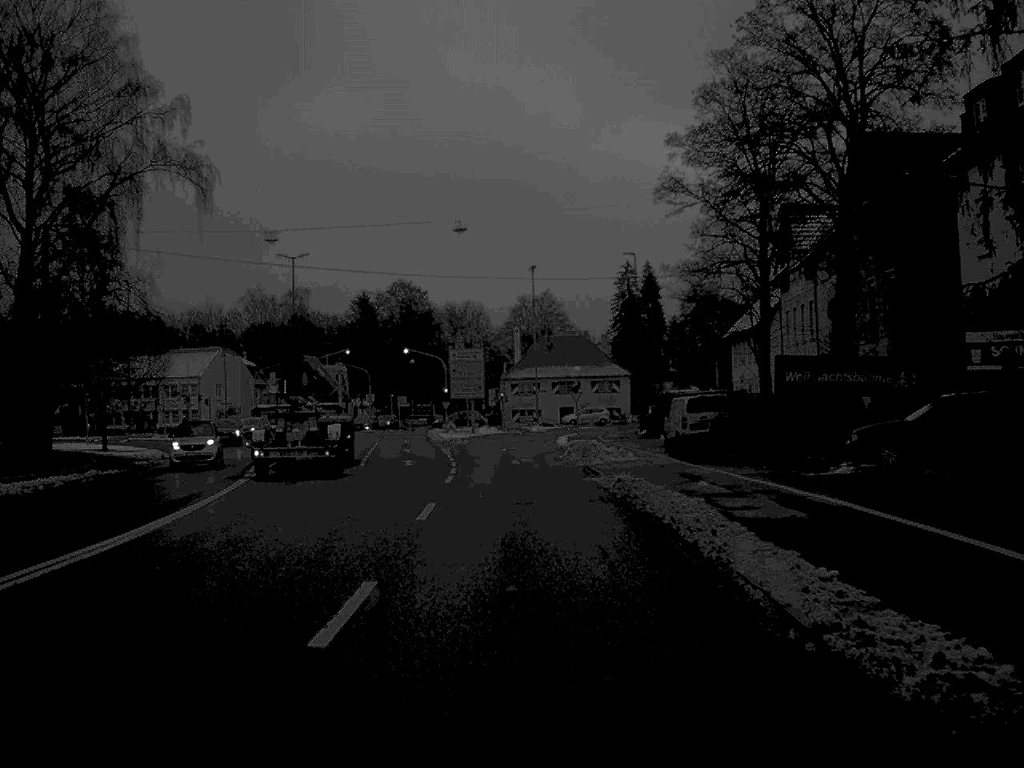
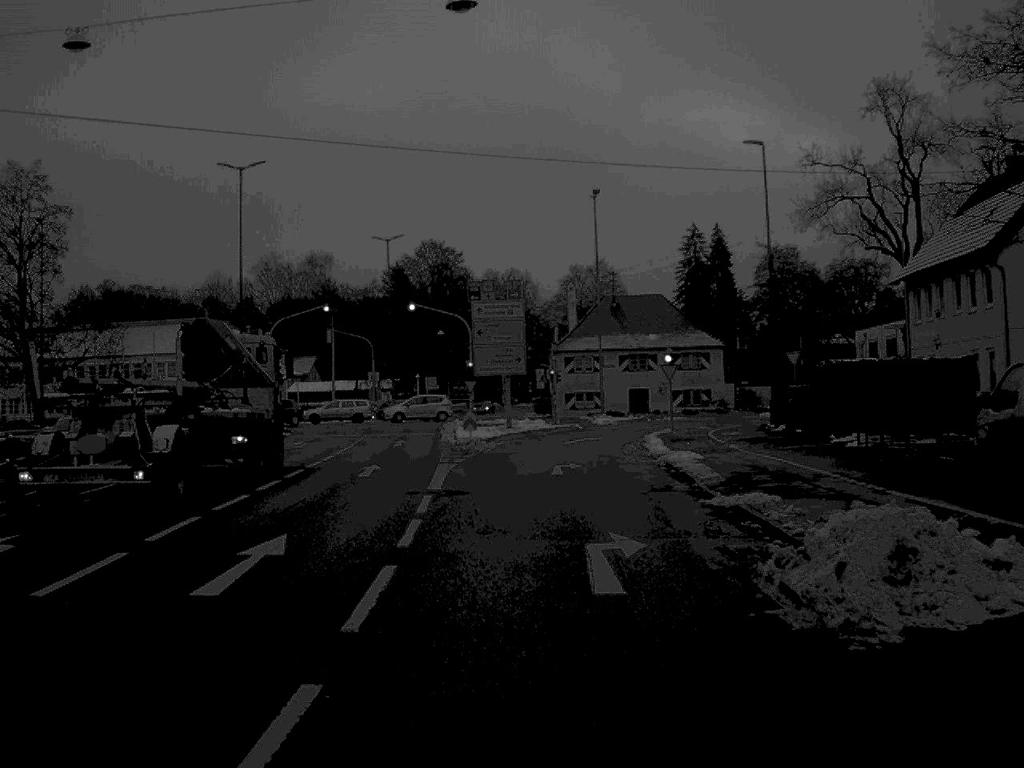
(-0.5, +29.1) m; -2°
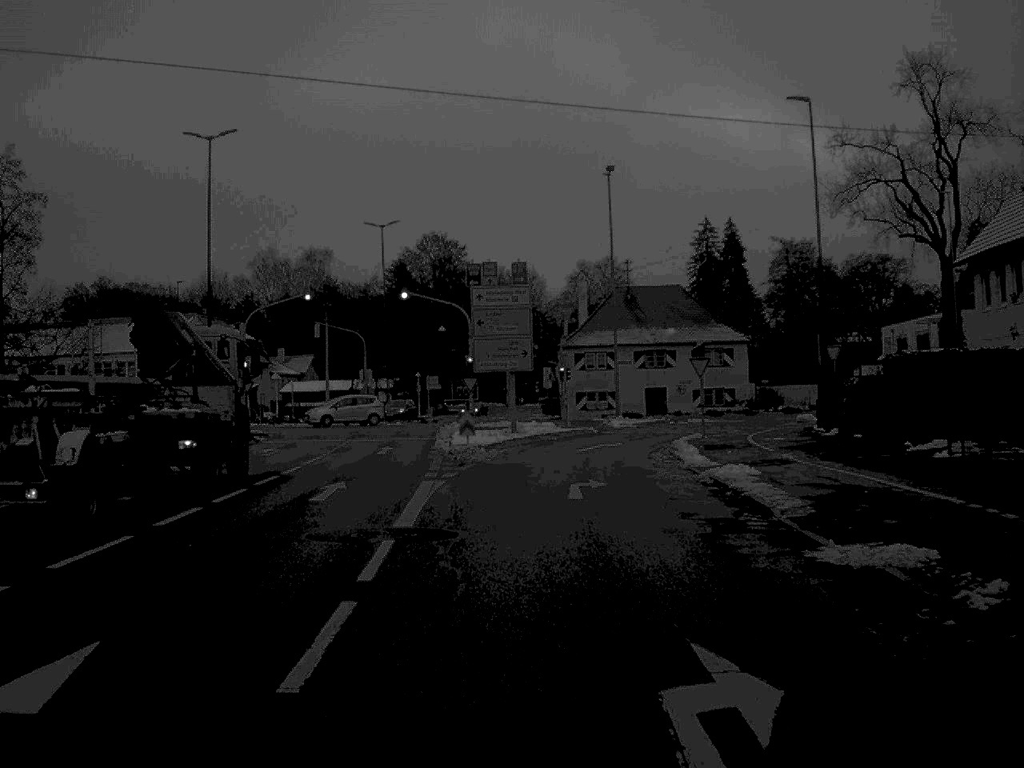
(0.0, +7.2) m; 0°
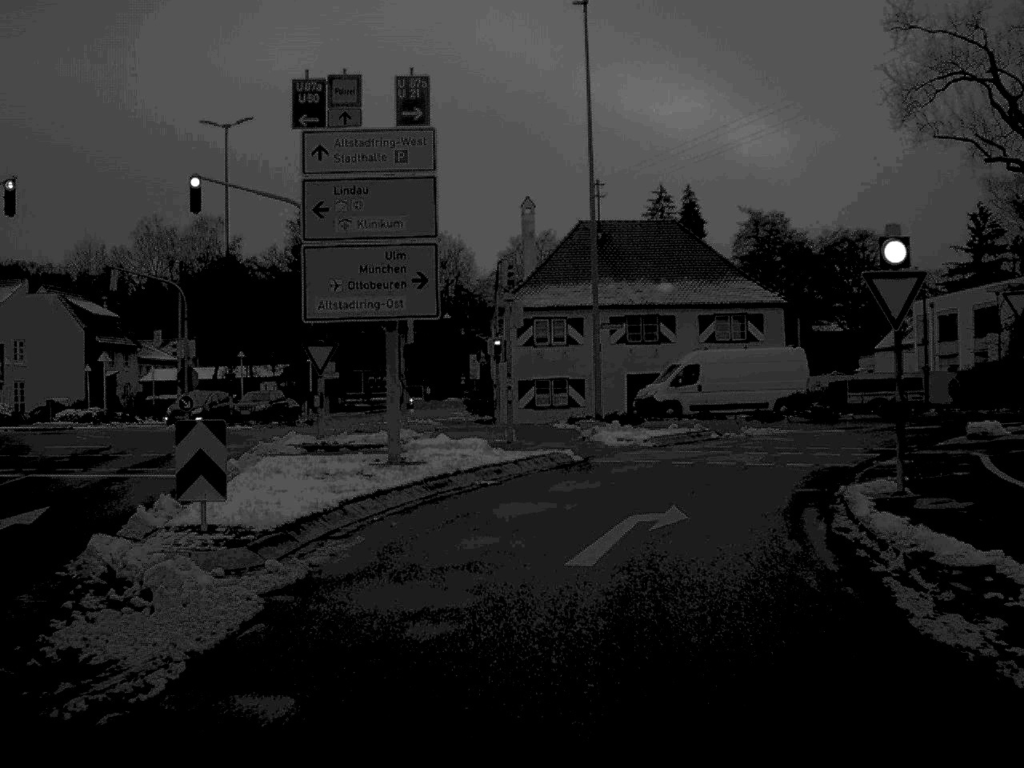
(+0.5, +27.9) m; +3°
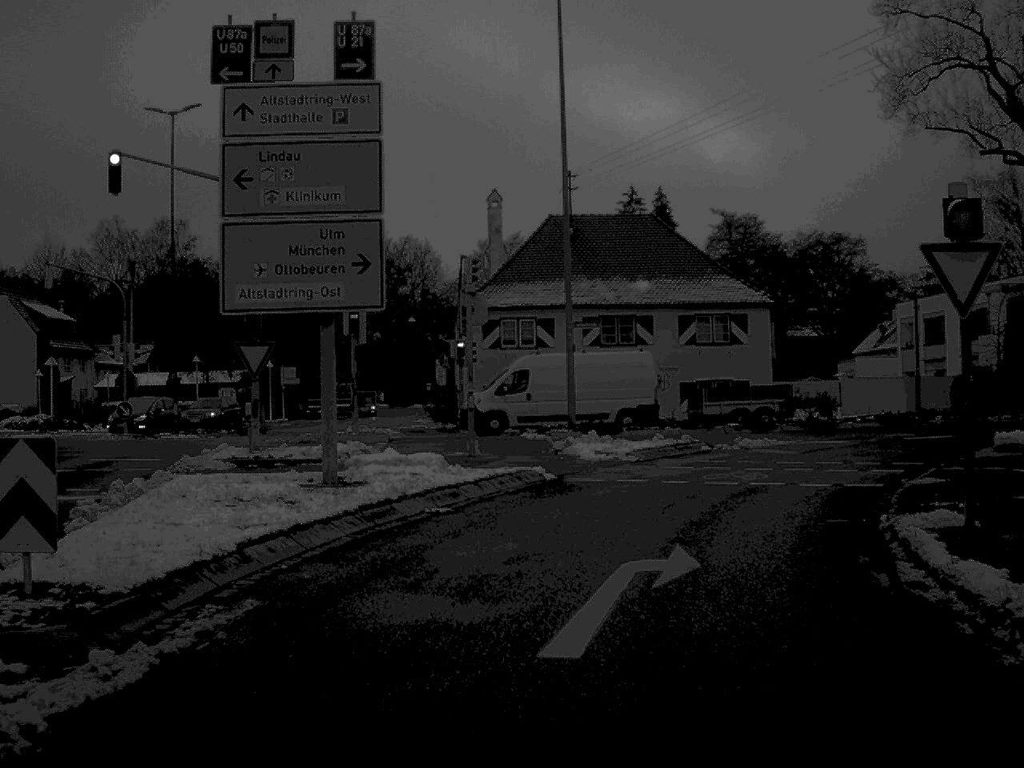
(+0.1, +5.8) m; +3°
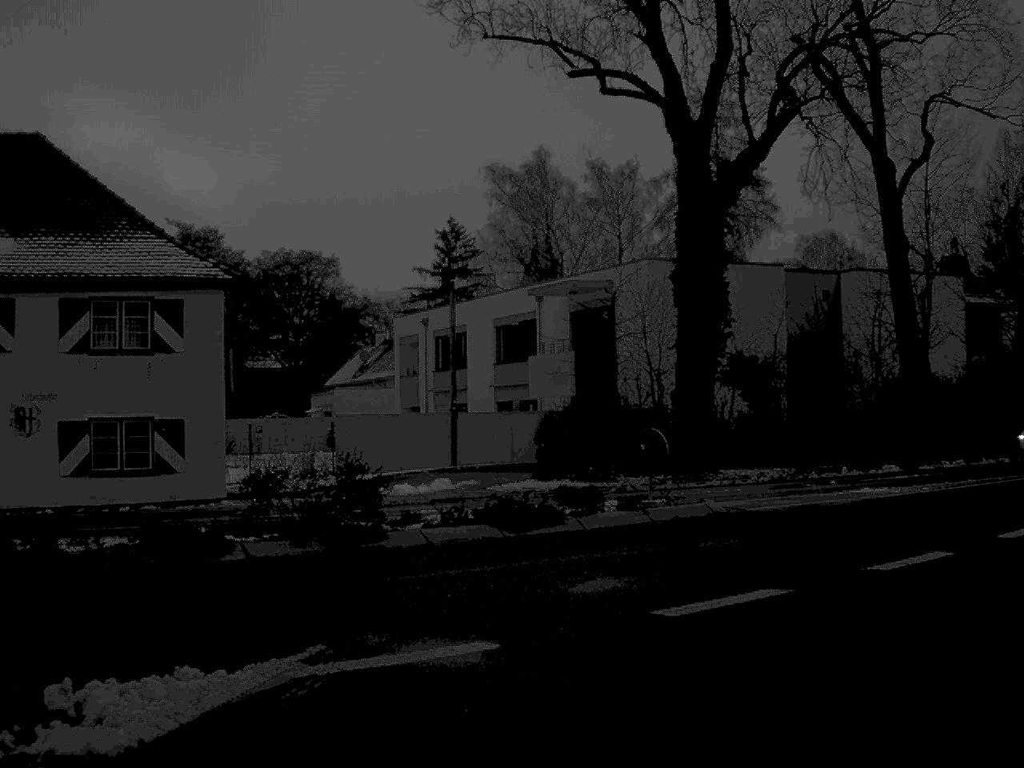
(+3.1, +18.6) m; +23°
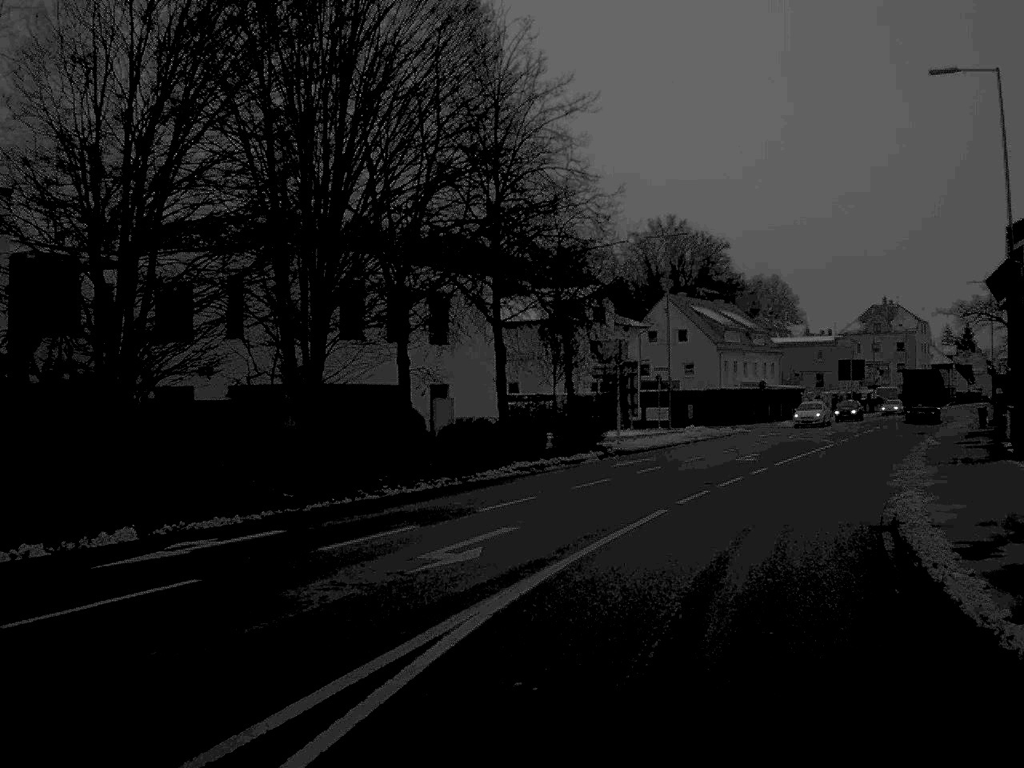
(+8.0, +20.6) m; +40°
